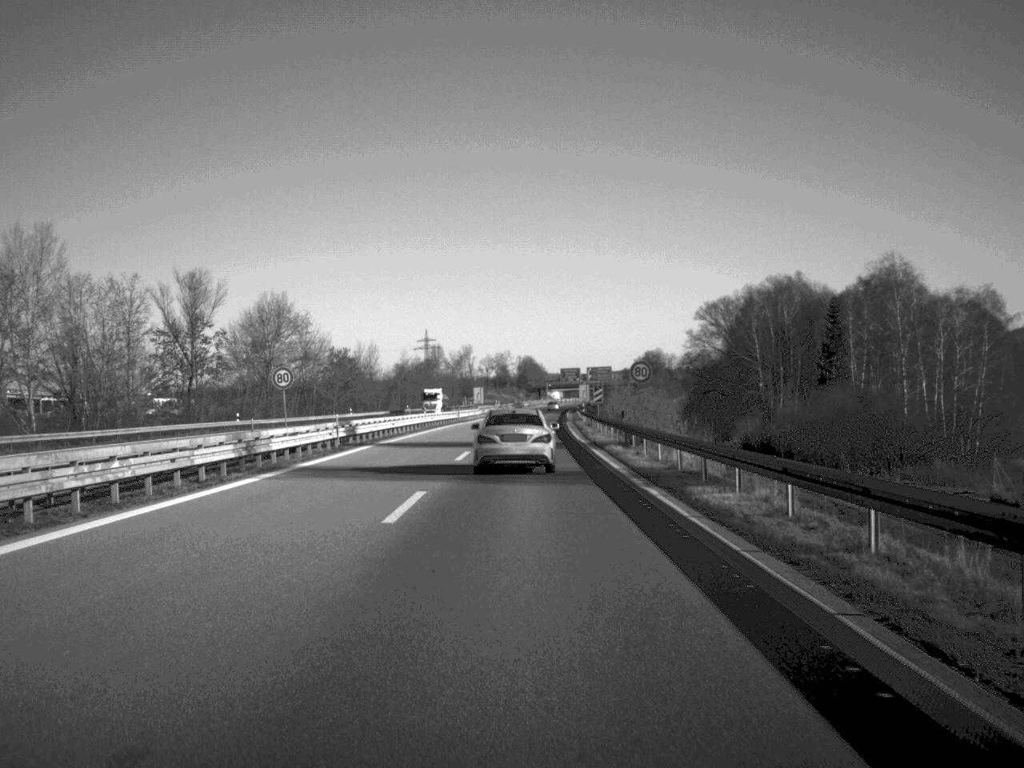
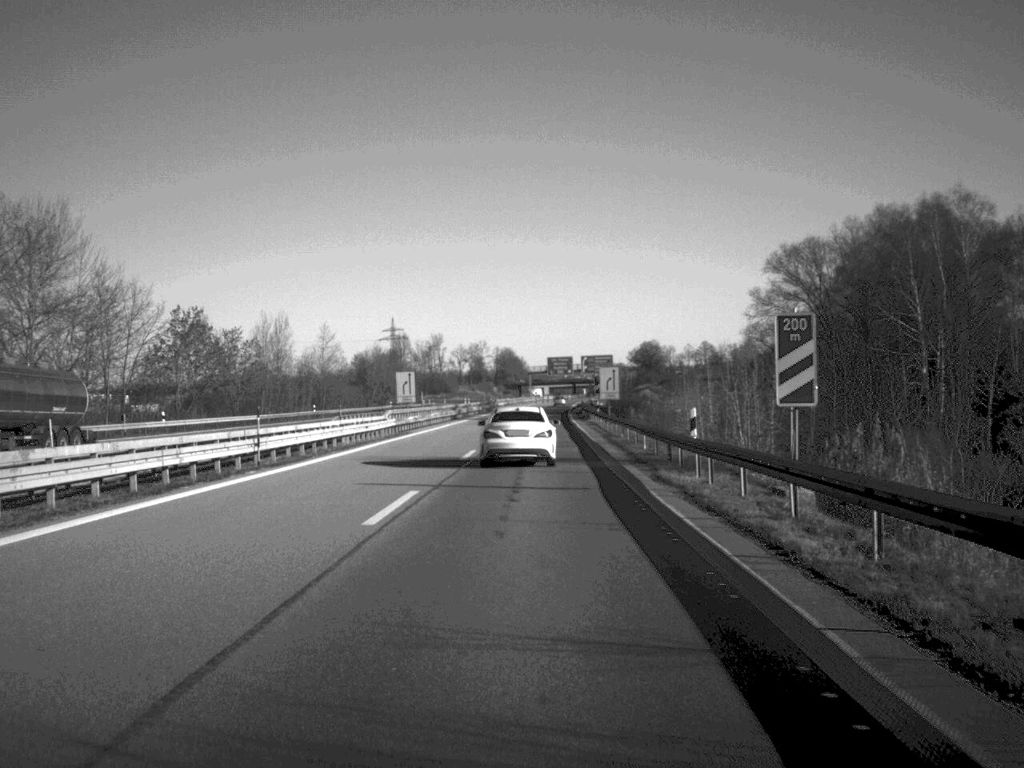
(+0.5, +72.3) m; +1°
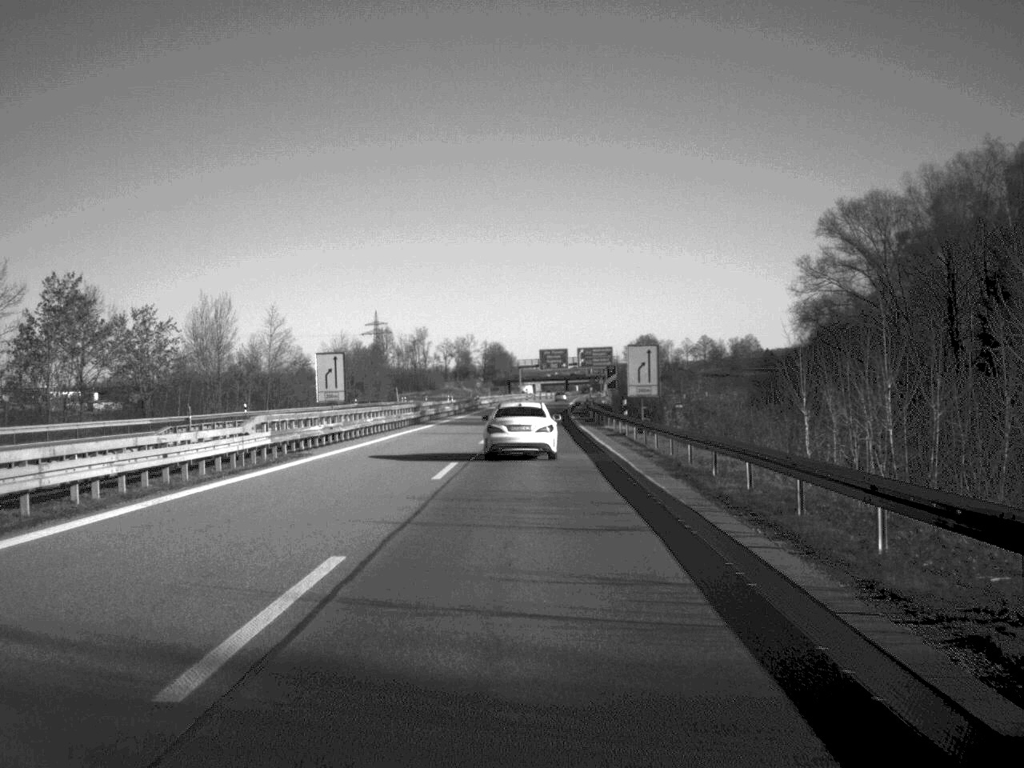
(+0.1, +27.3) m; 0°
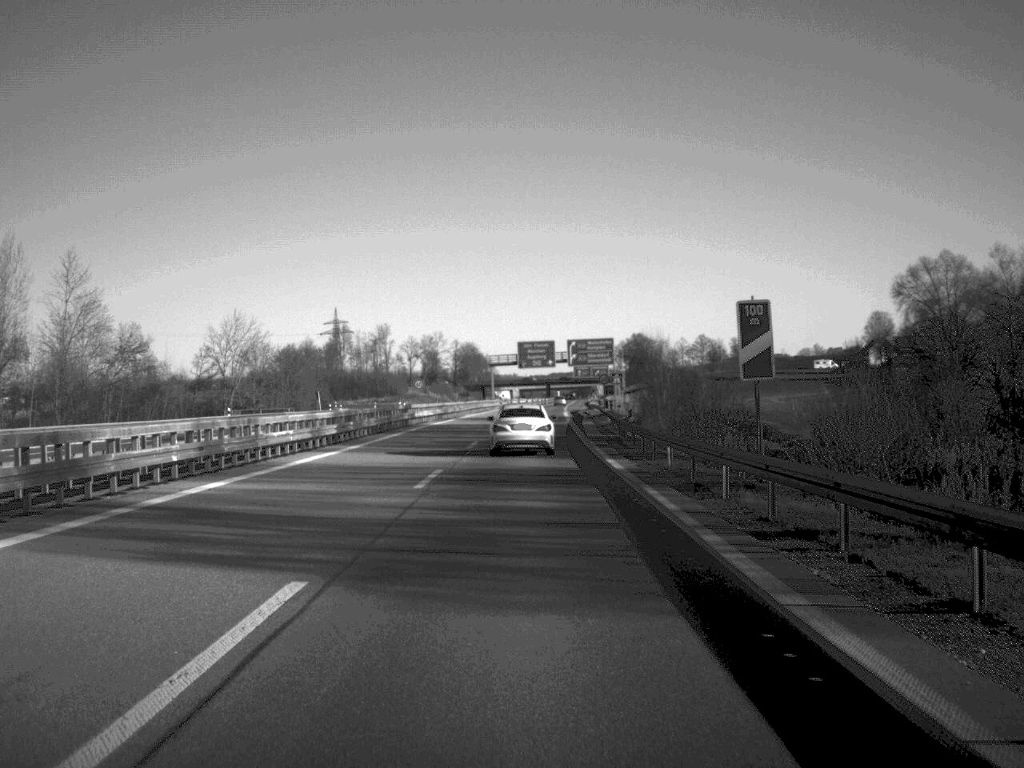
(+0.5, +55.2) m; +1°
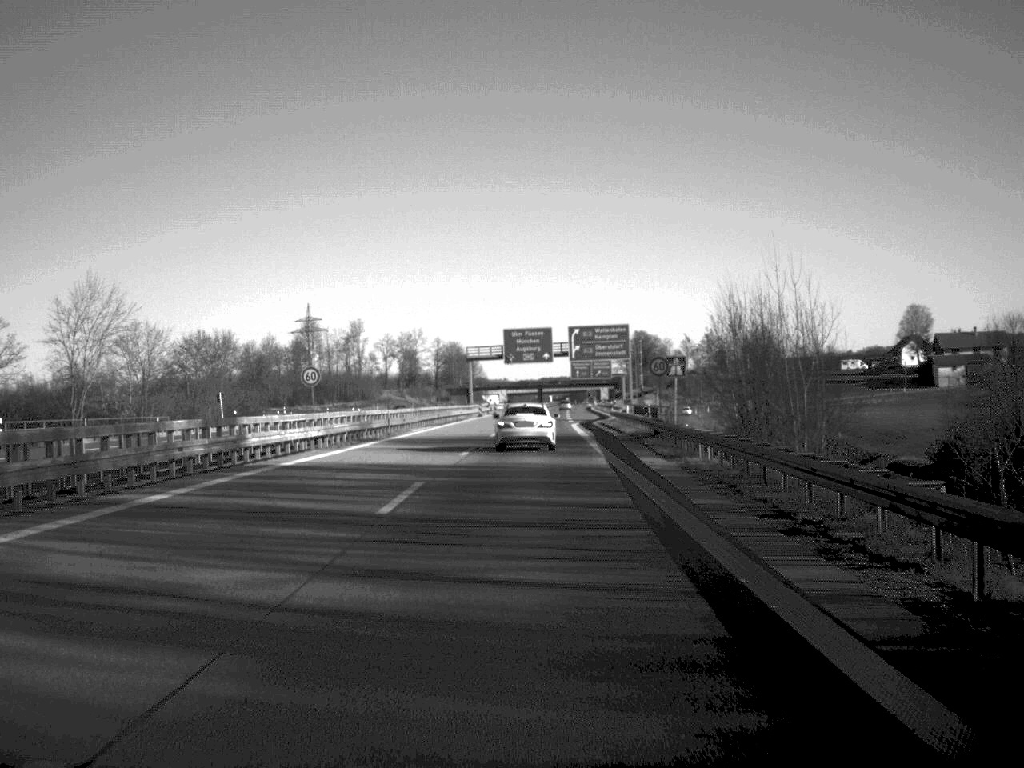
(+0.2, +41.4) m; 0°
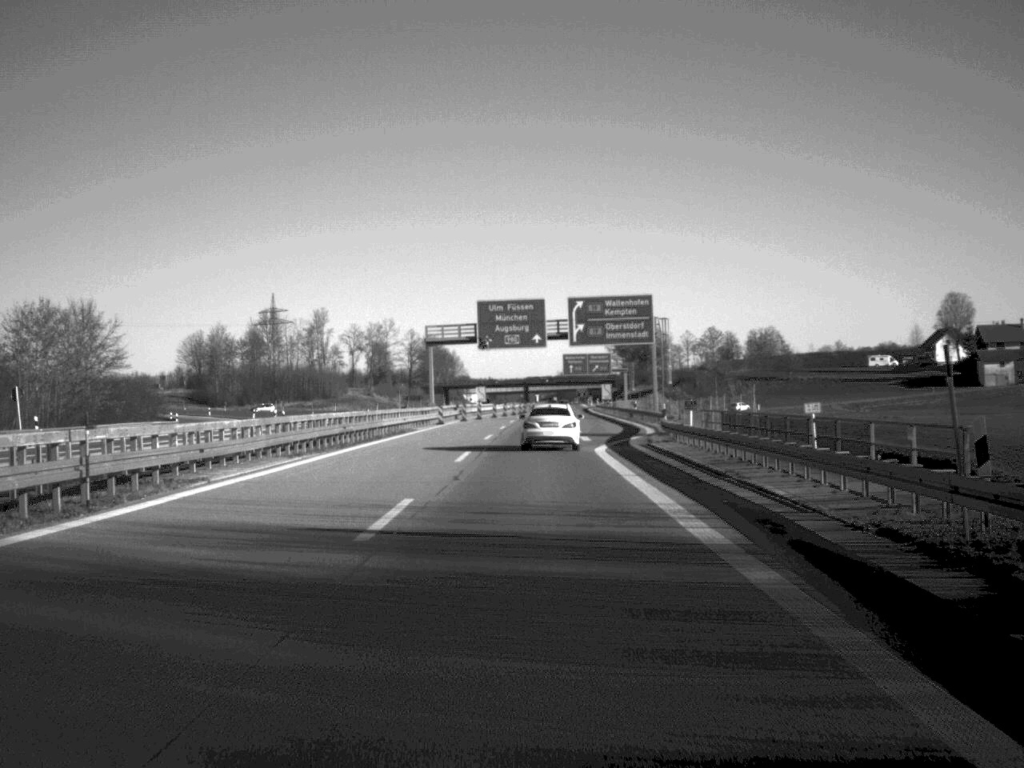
(+0.2, +38.5) m; +1°
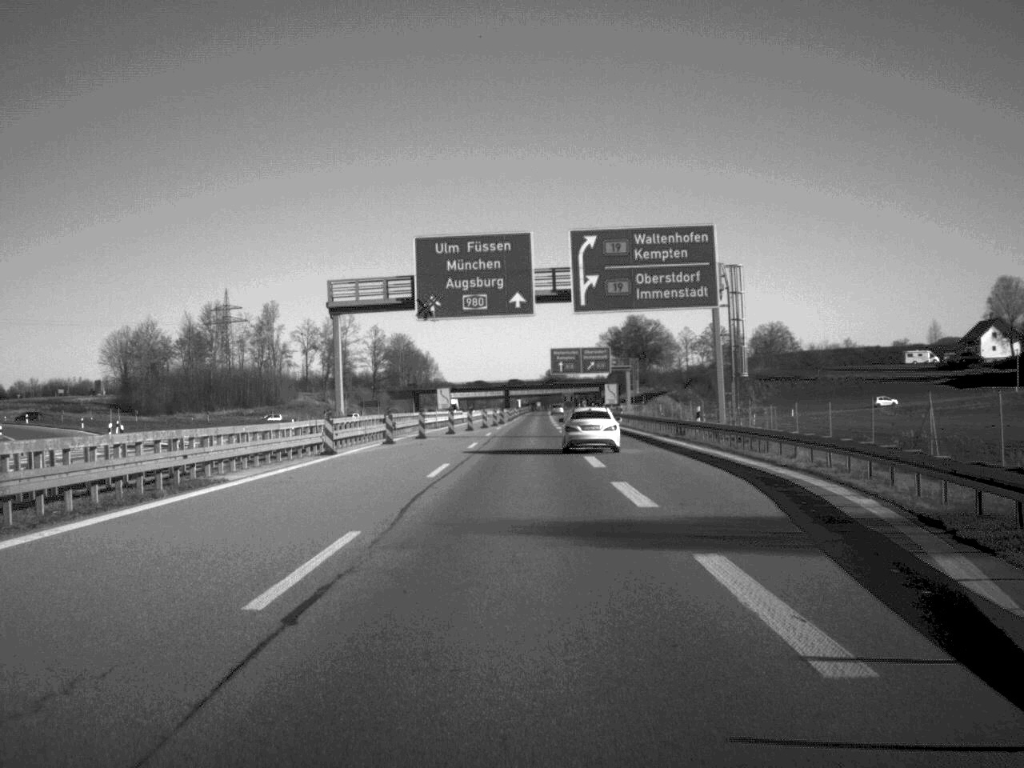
(+0.3, +40.3) m; +1°
